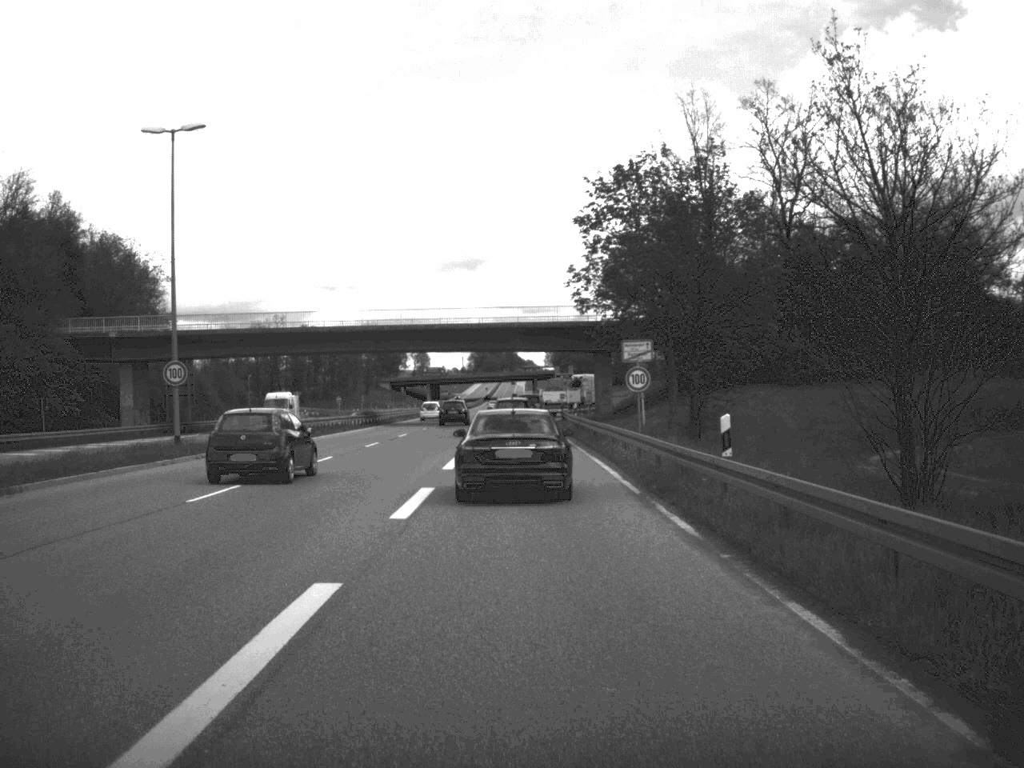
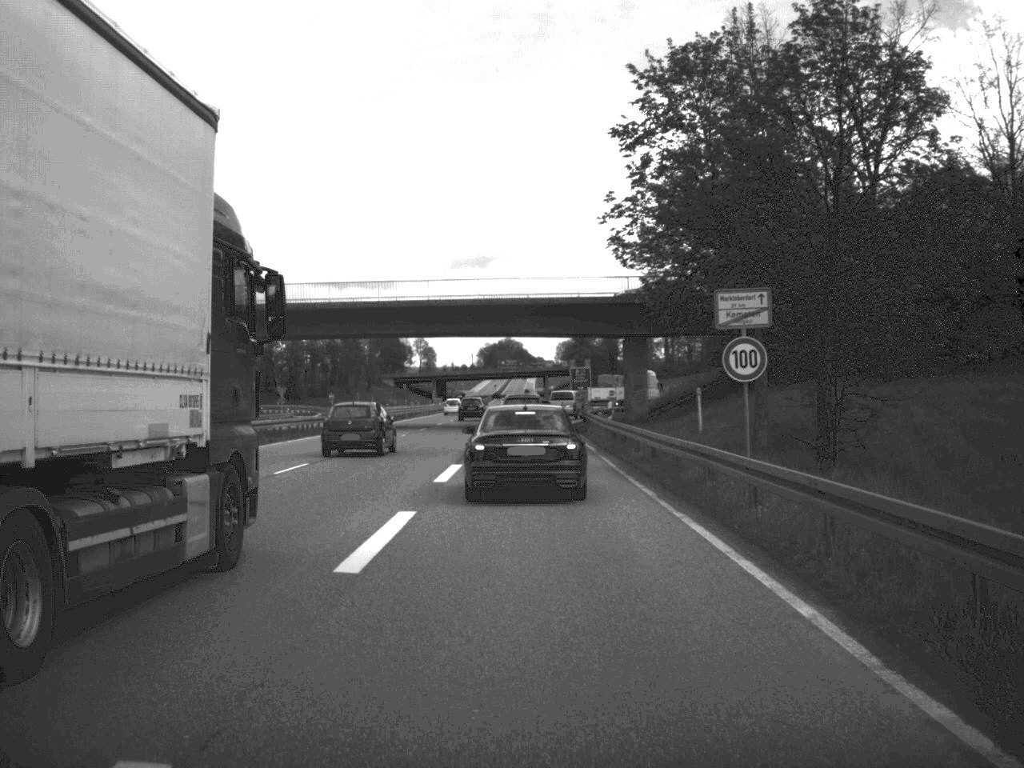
(-0.1, +17.5) m; -1°
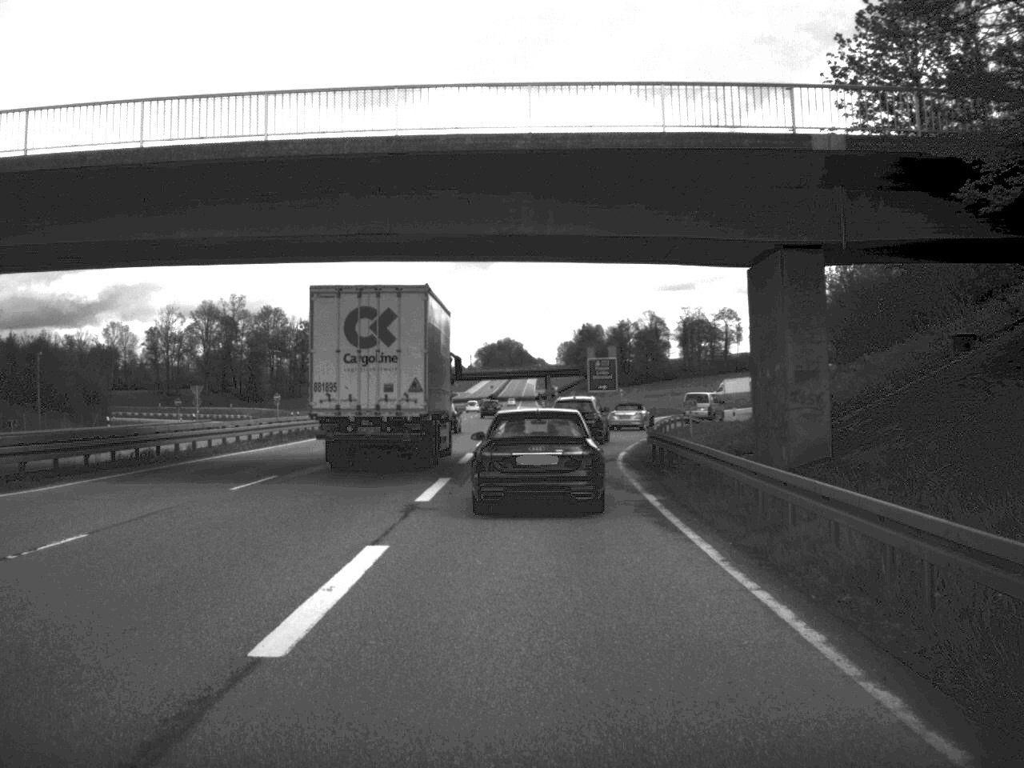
(0.0, +39.4) m; 0°
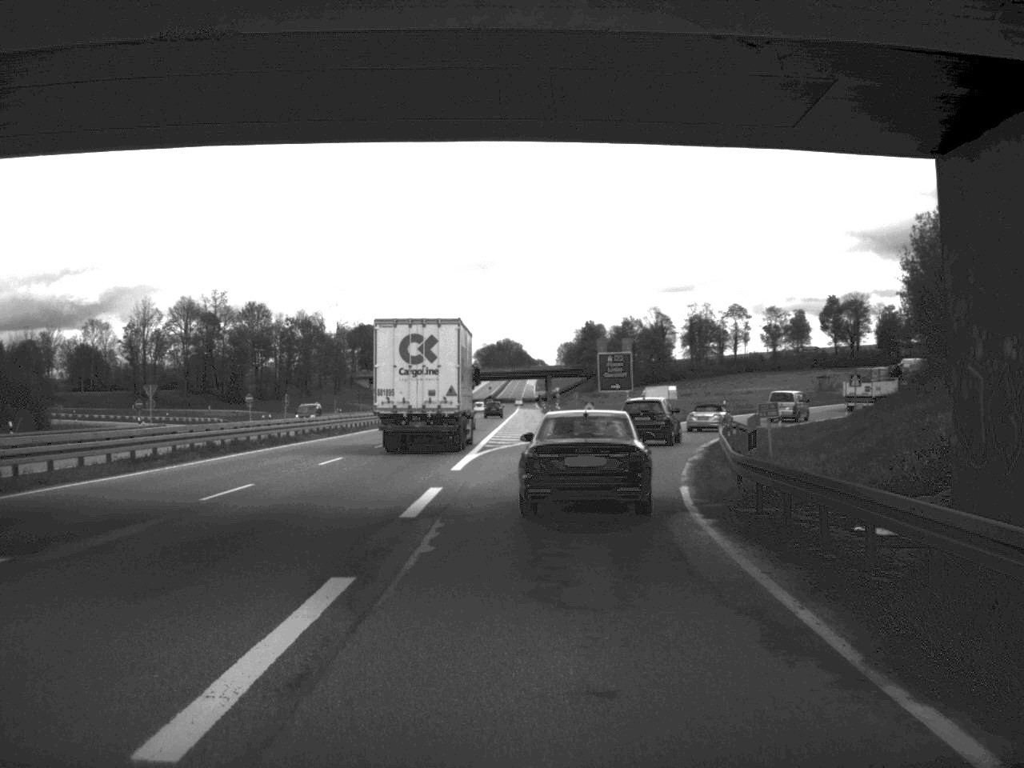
(0.0, +14.2) m; 0°
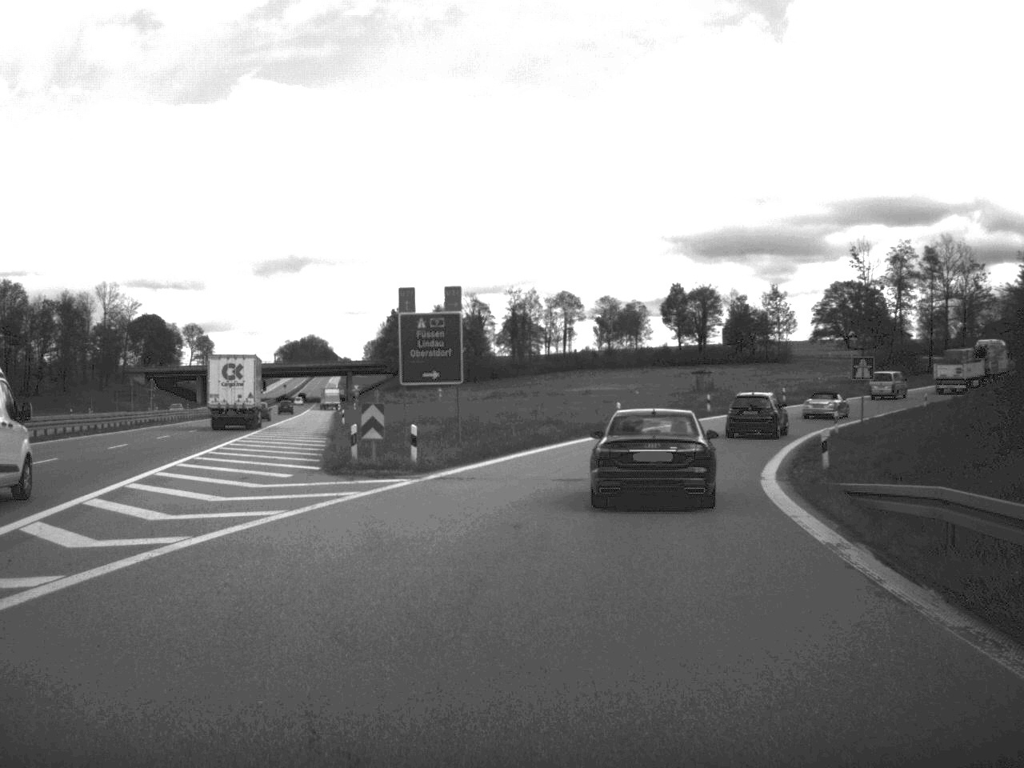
(+2.1, +37.3) m; +8°
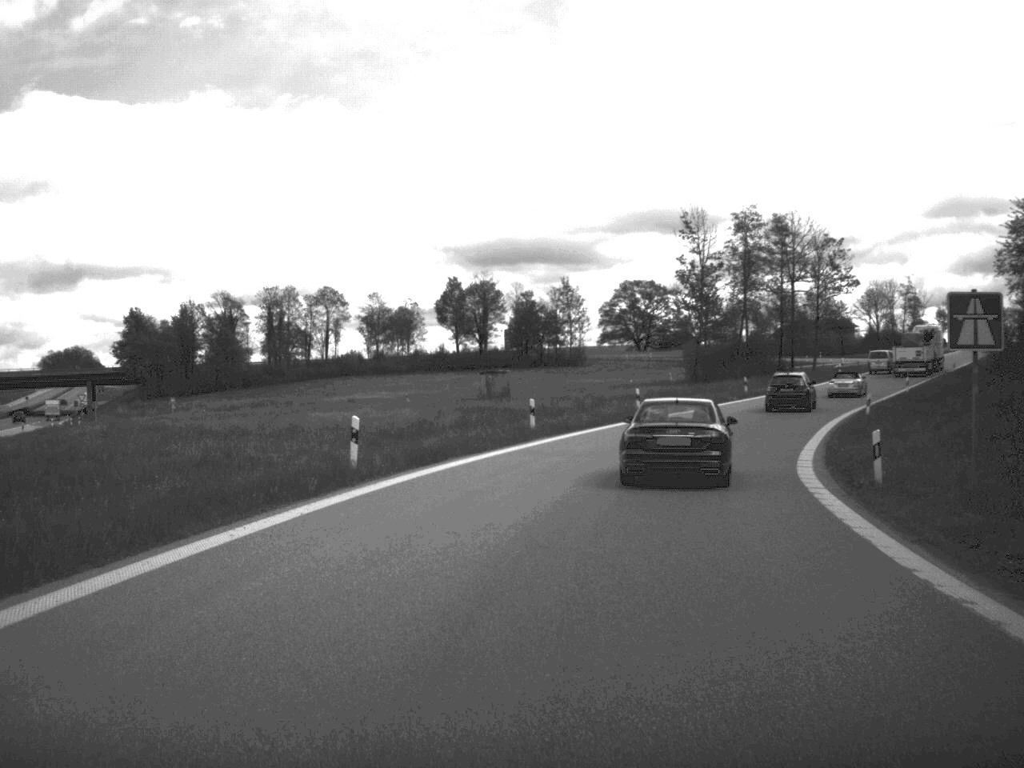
(+2.4, +28.9) m; +10°
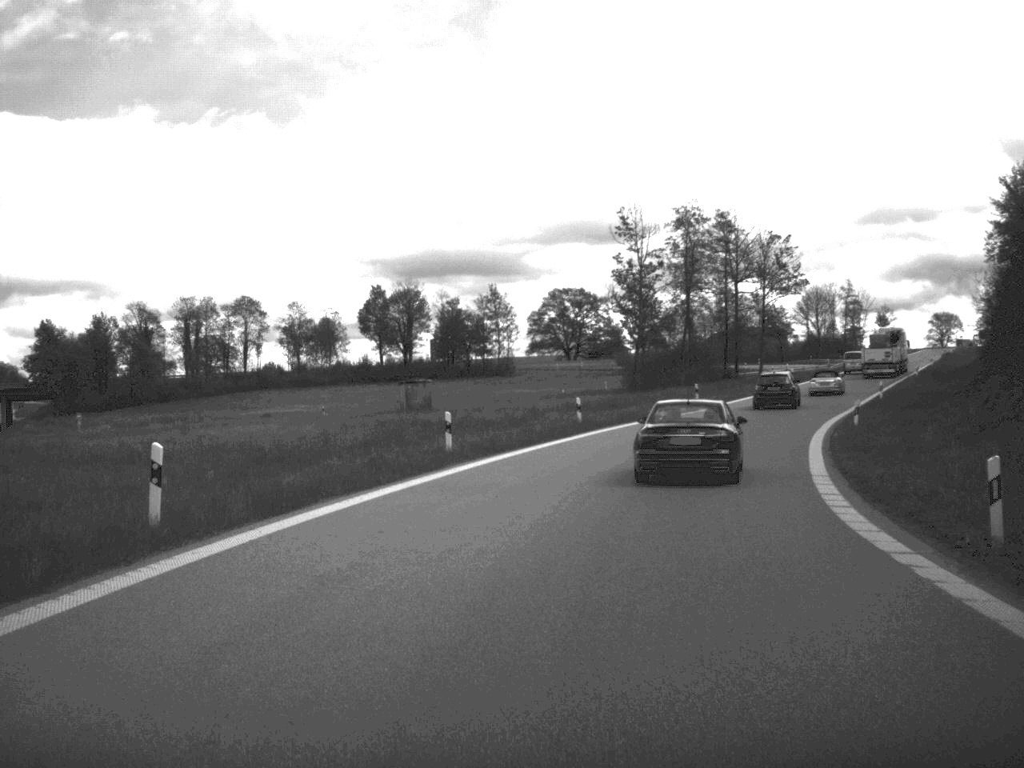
(+0.2, +8.2) m; +3°
